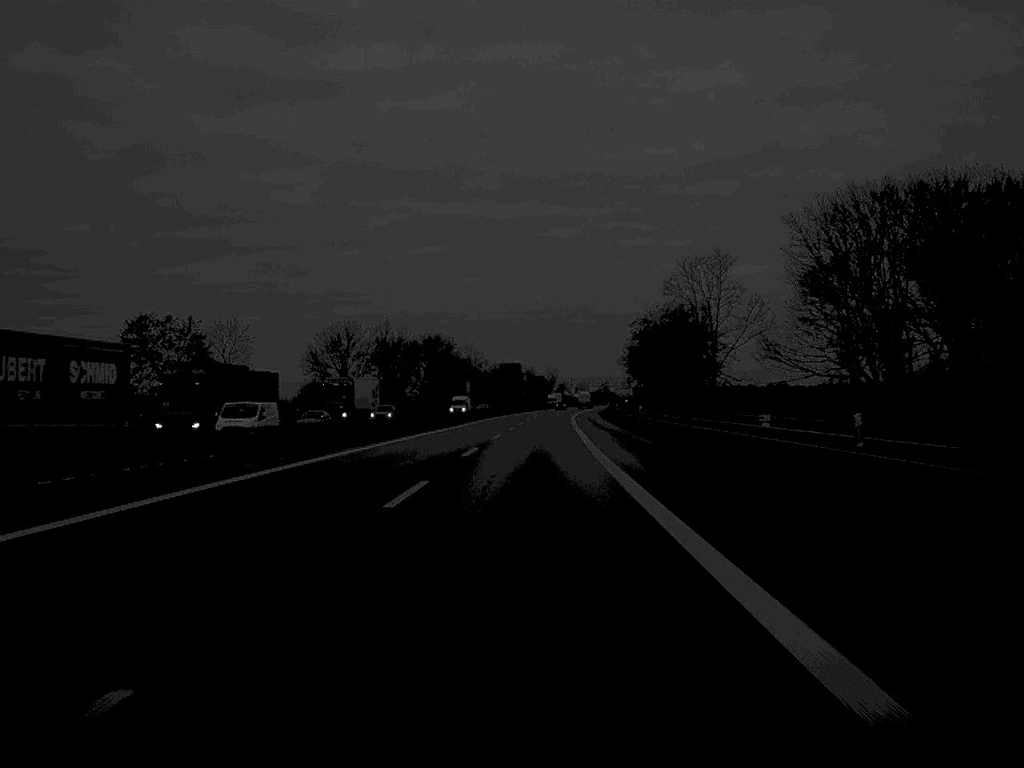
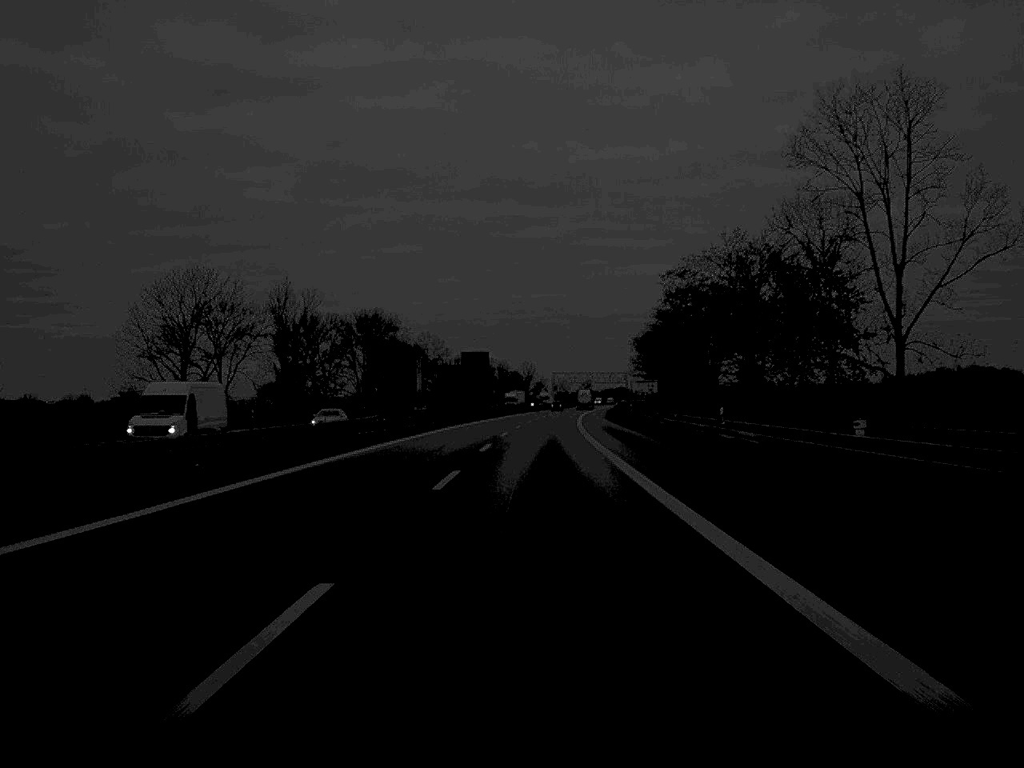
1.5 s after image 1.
(+0.7, +68.1) m; +1°
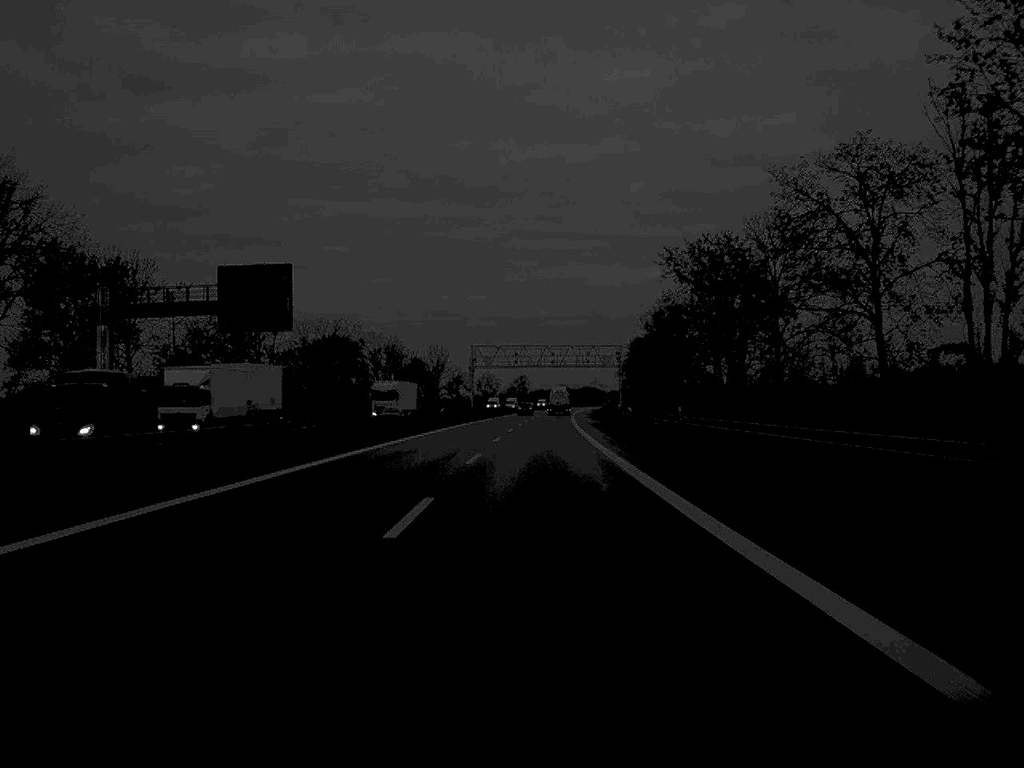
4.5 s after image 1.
(+3.6, +134.6) m; +3°
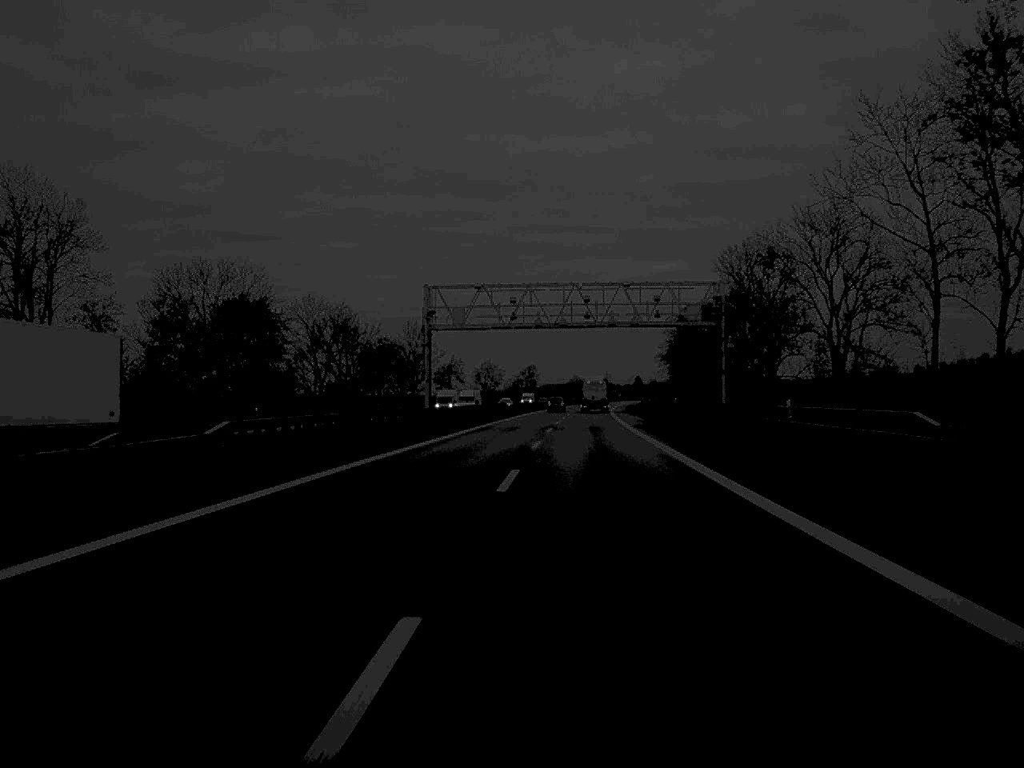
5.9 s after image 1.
(-0.1, +65.4) m; -1°
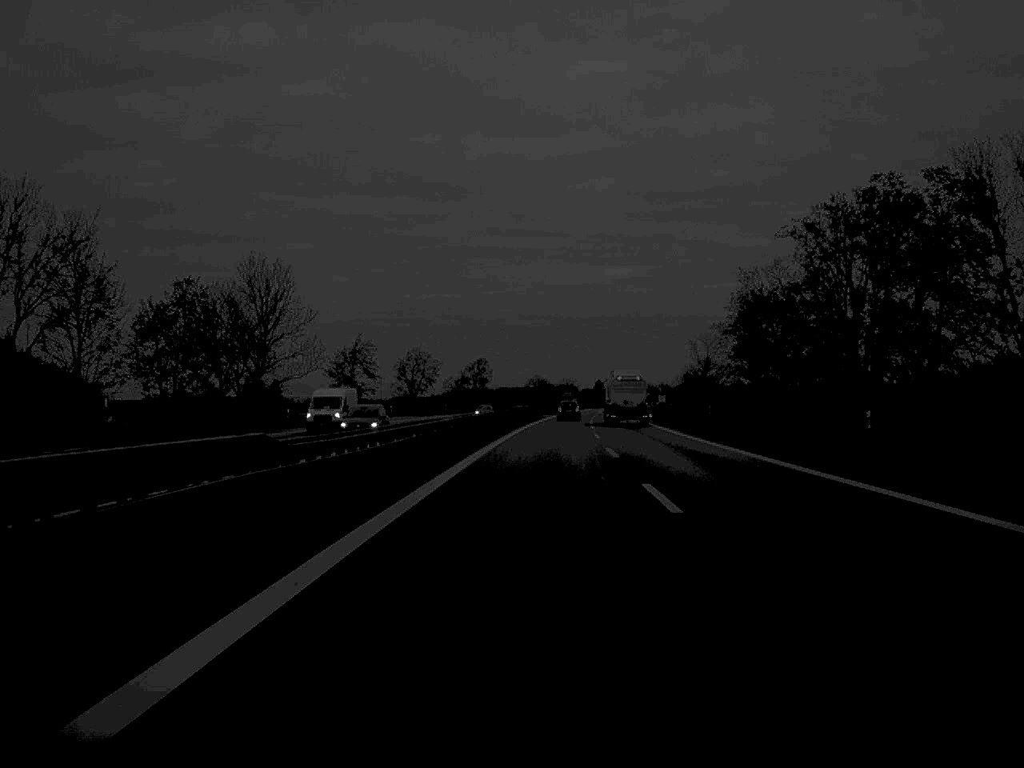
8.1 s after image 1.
(+1.1, +93.7) m; +2°
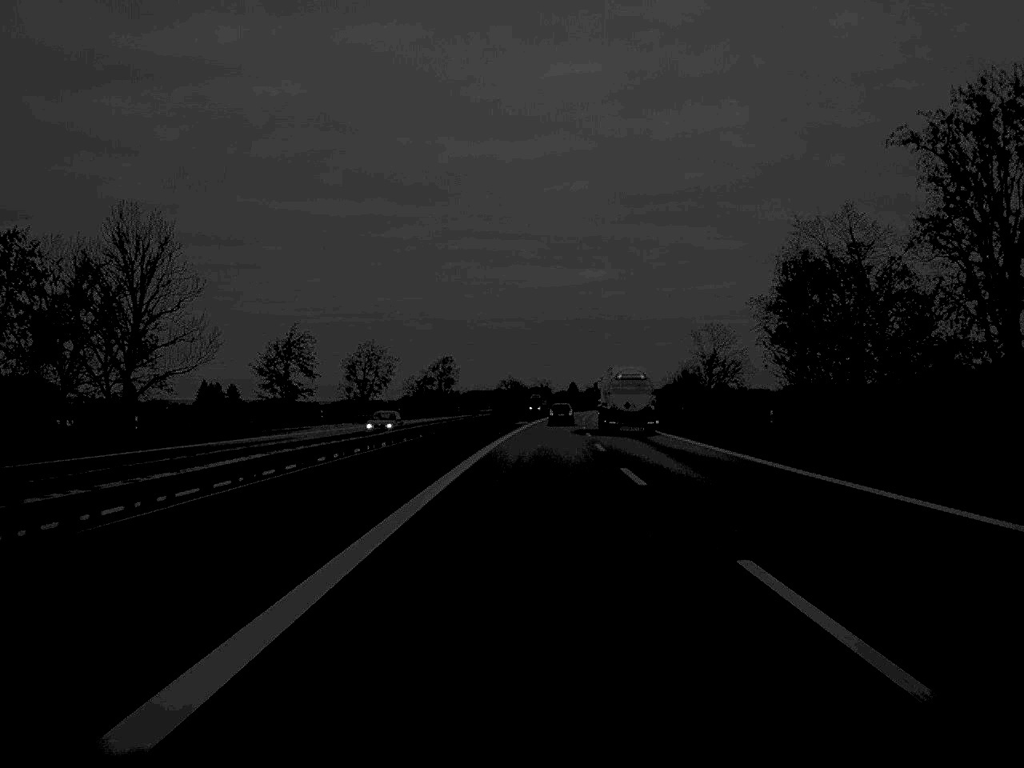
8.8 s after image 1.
(+0.3, +29.5) m; +1°
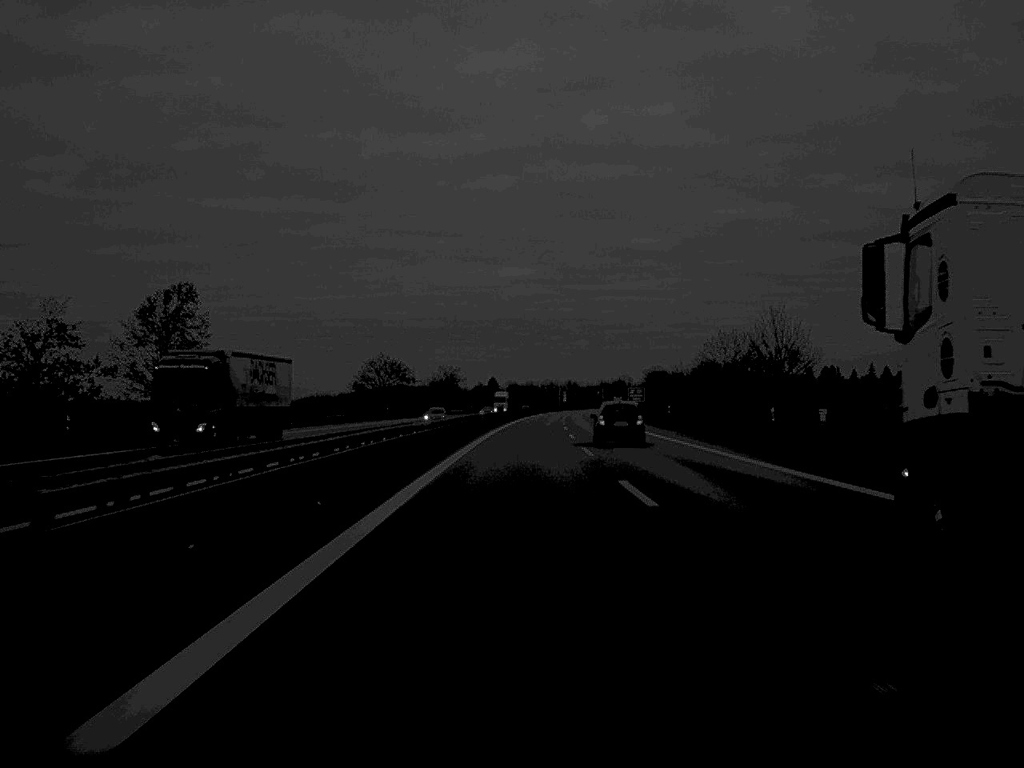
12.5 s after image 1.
(+4.8, +149.8) m; +3°
